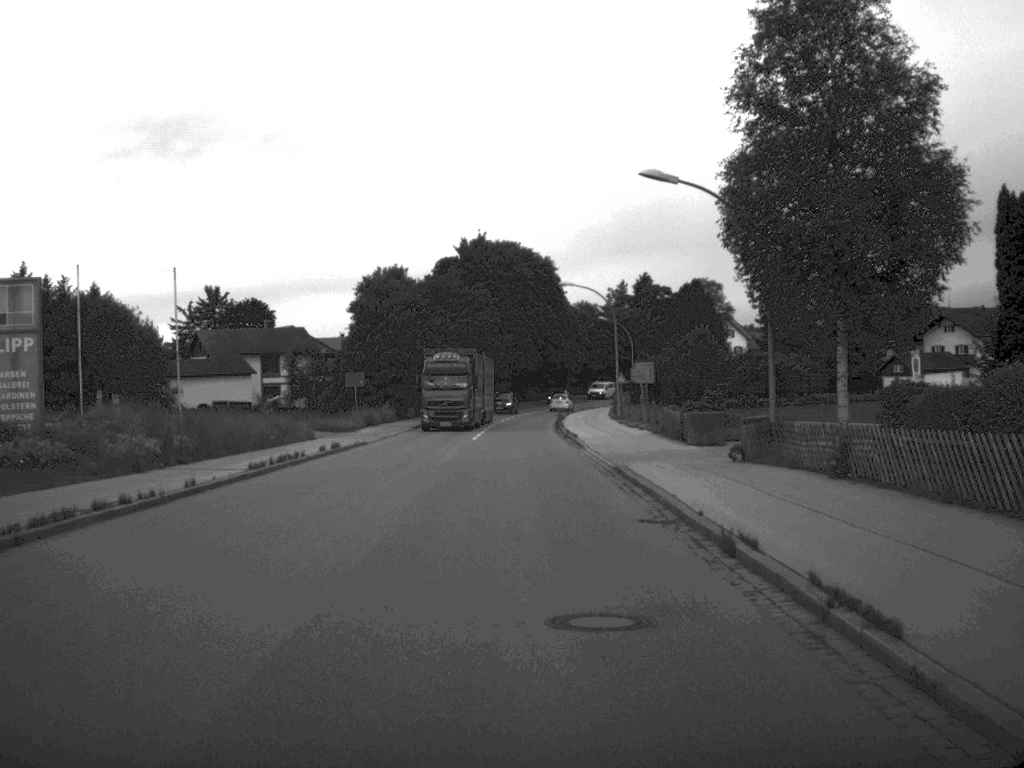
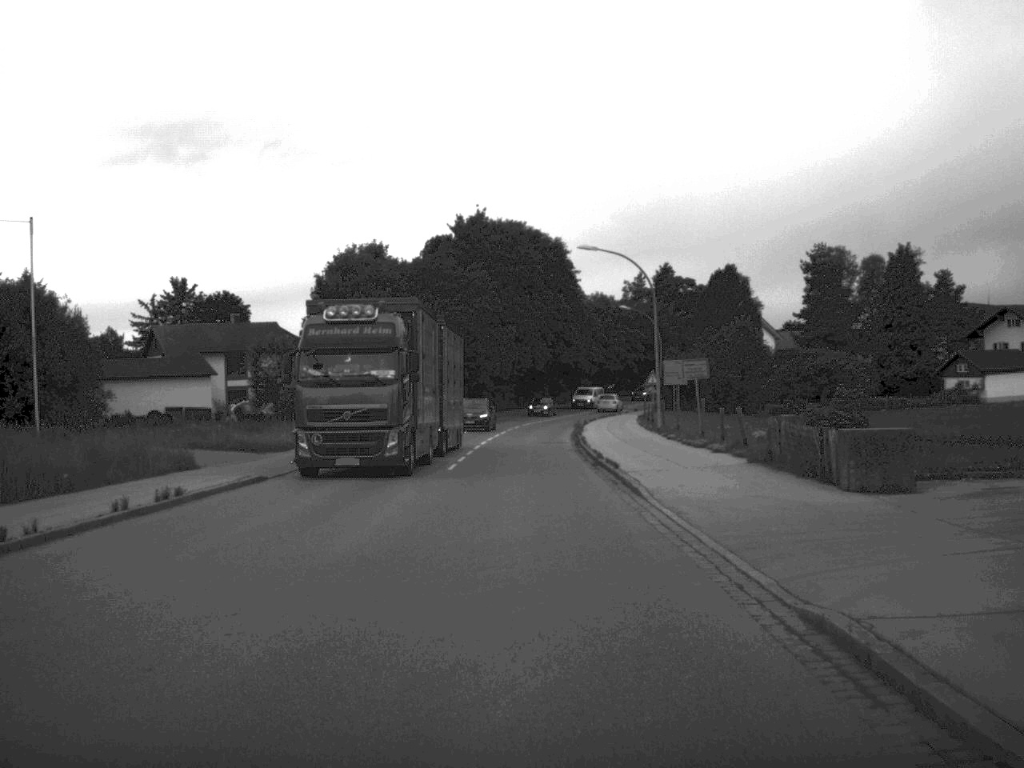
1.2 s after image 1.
(0.0, +18.6) m; 0°
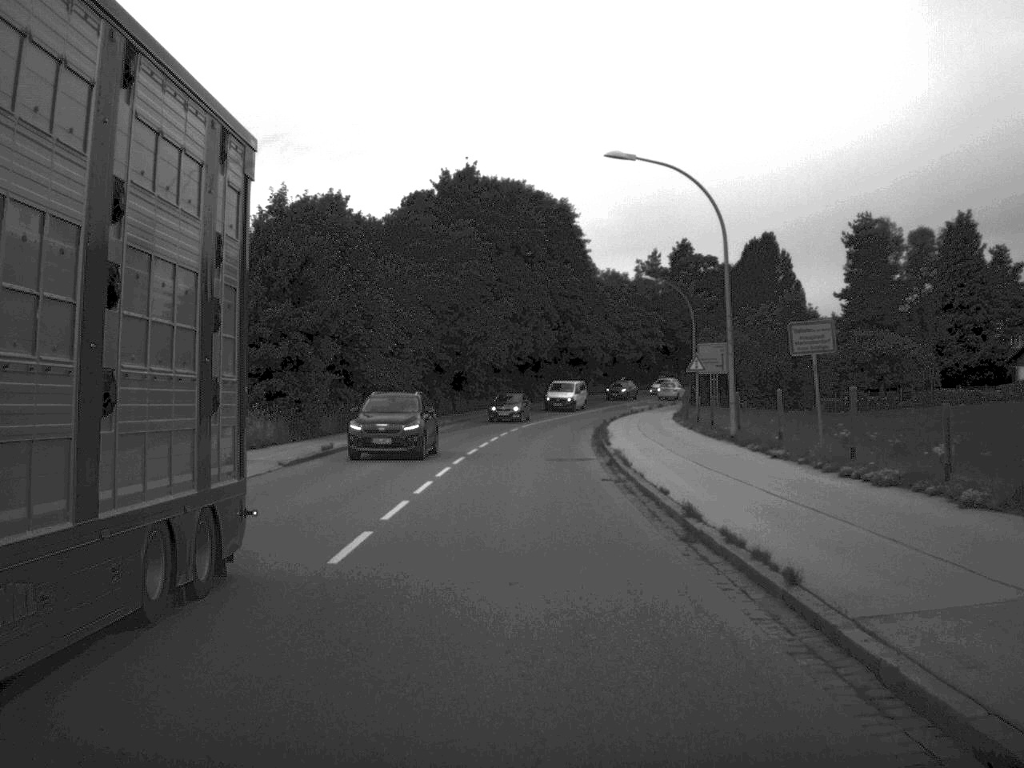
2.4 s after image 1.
(0.0, +18.4) m; 0°
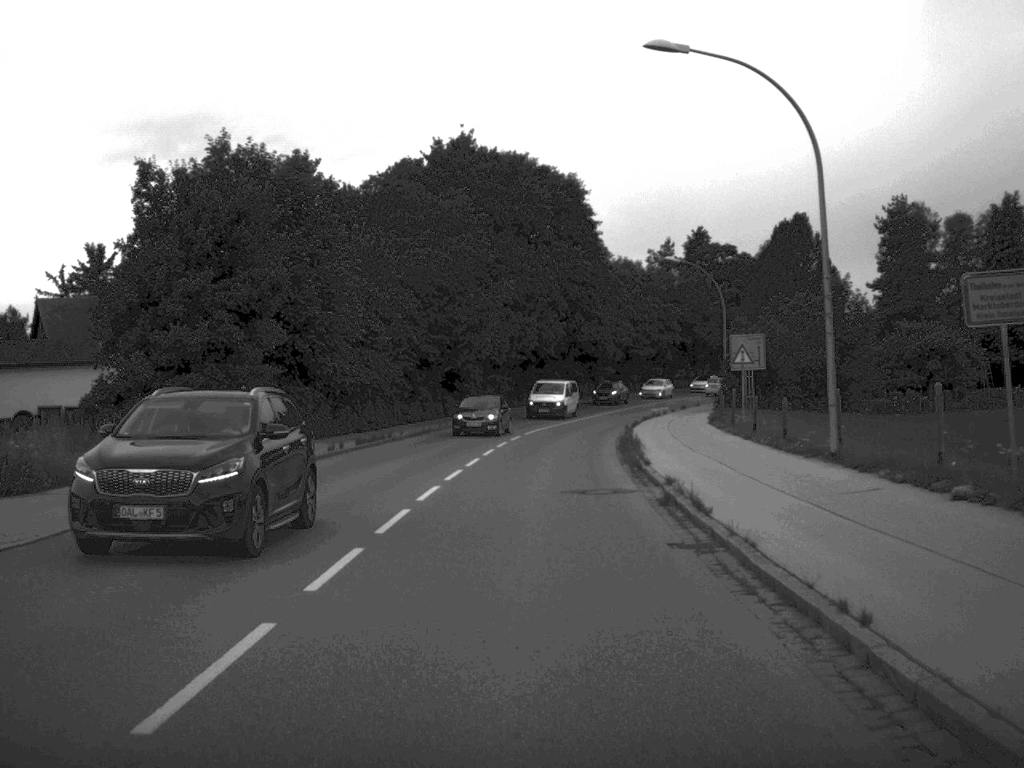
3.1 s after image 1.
(0.0, +10.6) m; 0°
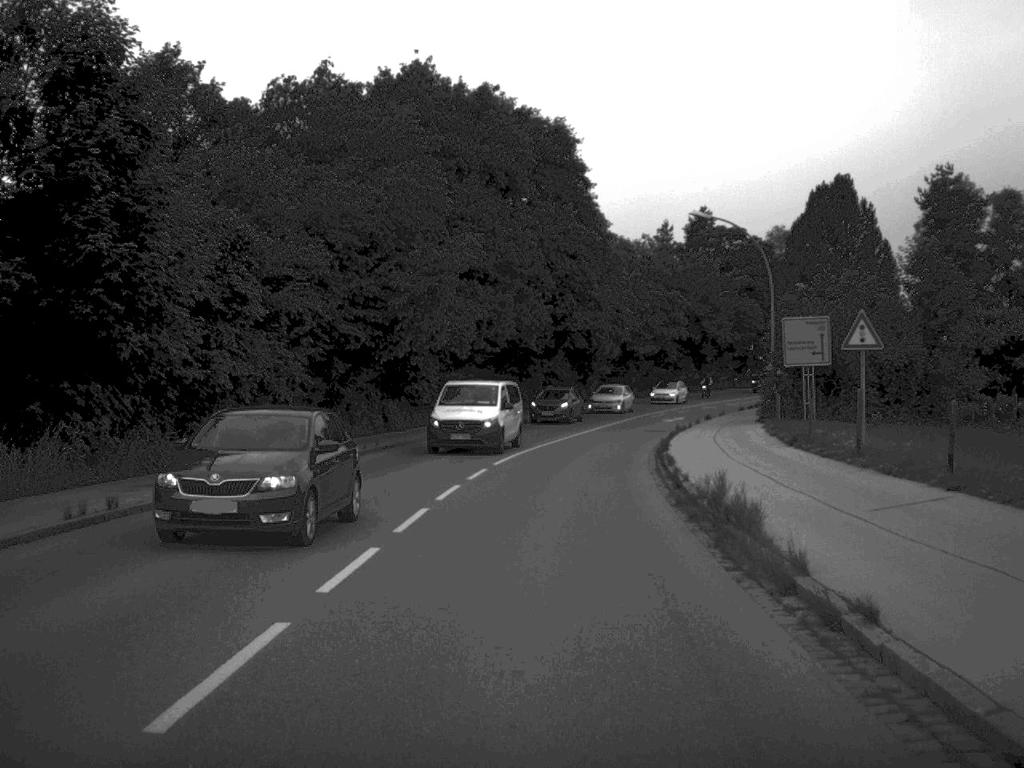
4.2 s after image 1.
(+0.1, +17.7) m; +1°
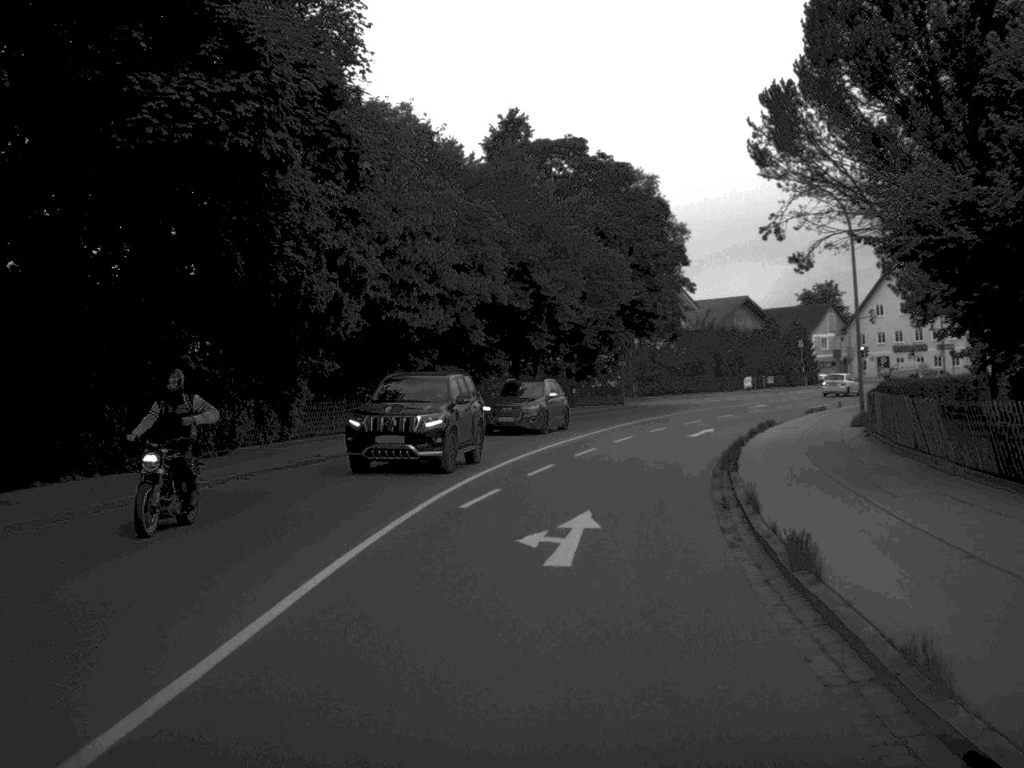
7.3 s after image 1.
(+3.6, +45.1) m; +11°
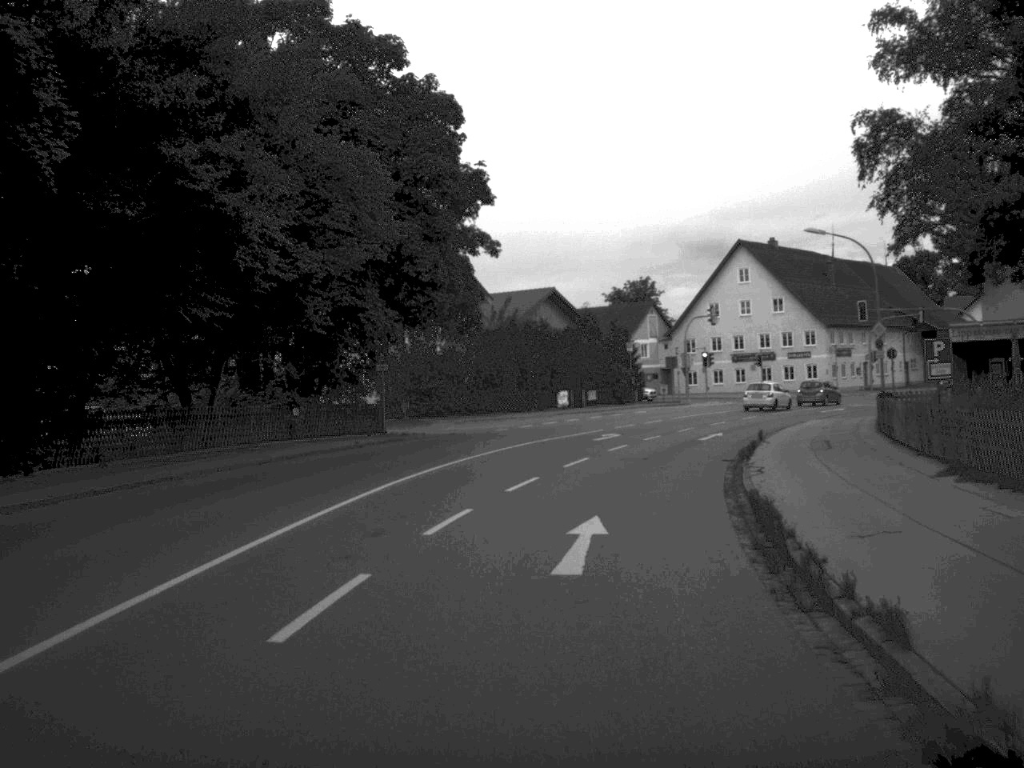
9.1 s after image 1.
(+2.3, +26.0) m; +10°
